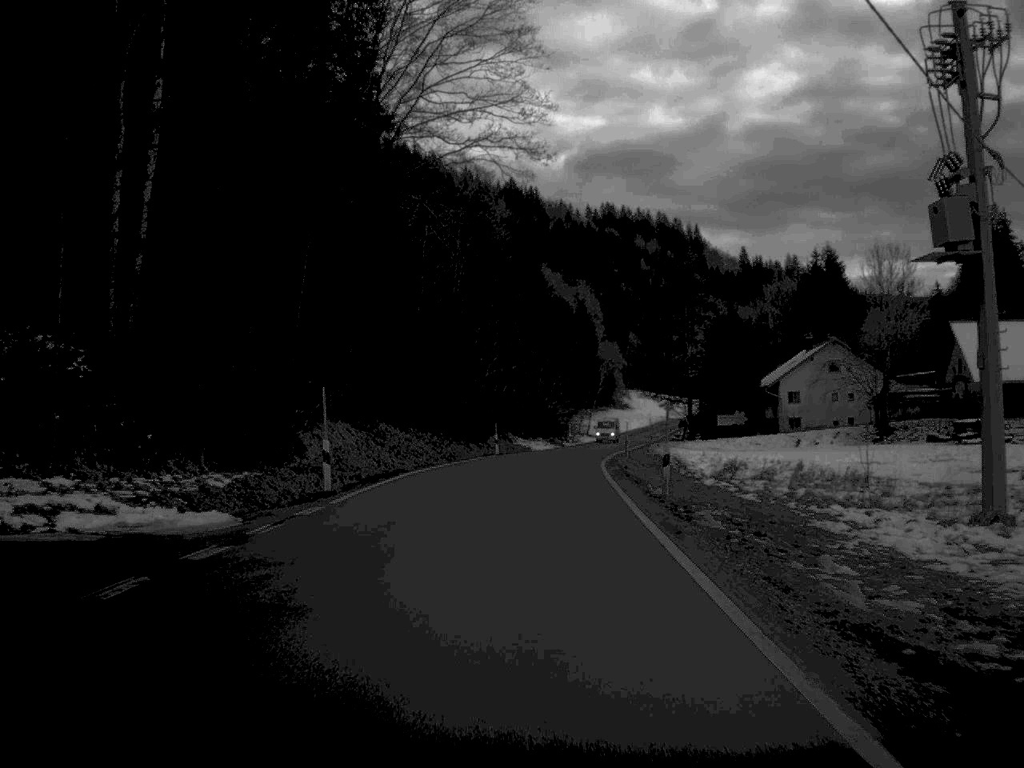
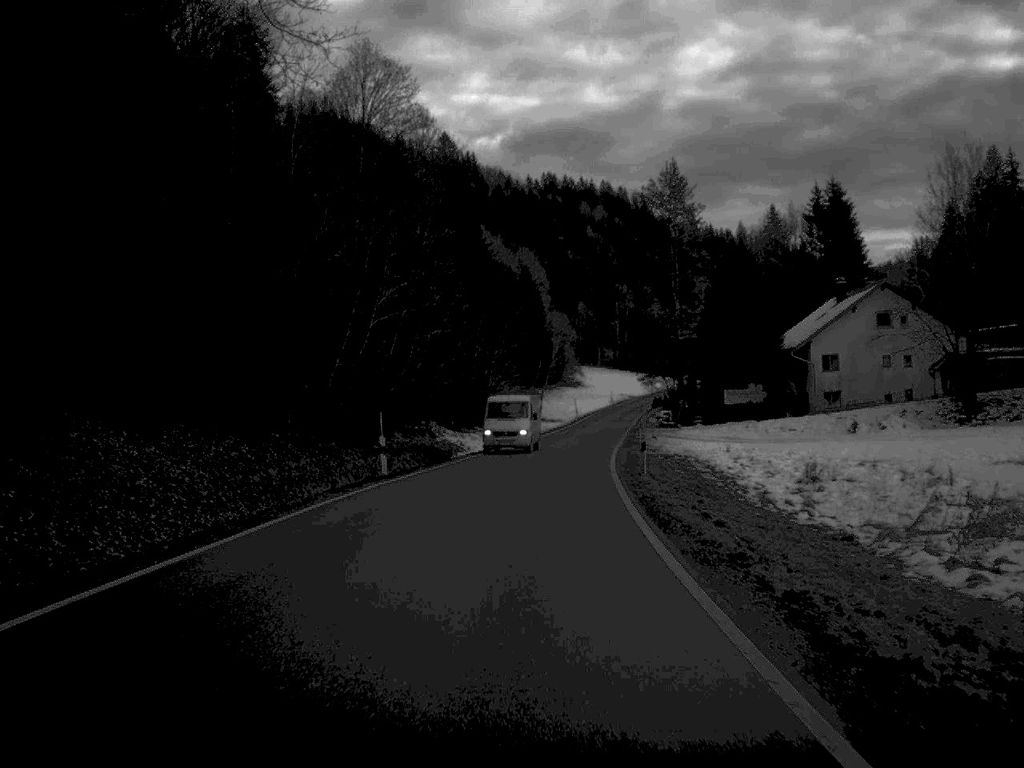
(+0.6, +32.9) m; +2°
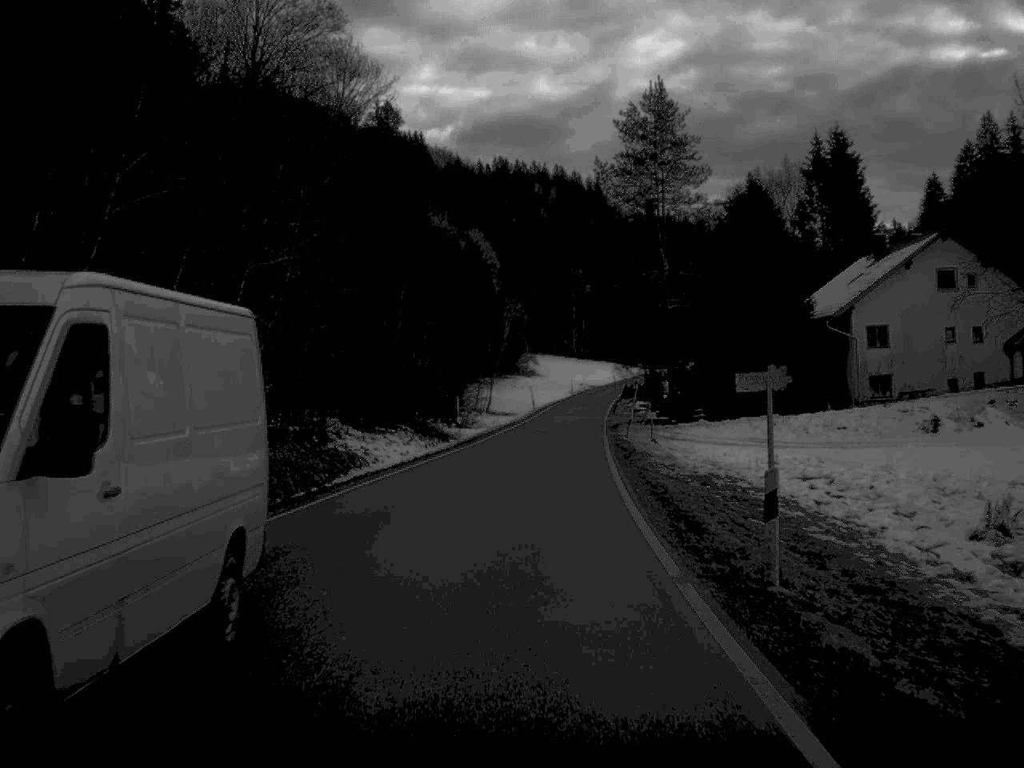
(+0.4, +21.8) m; +2°
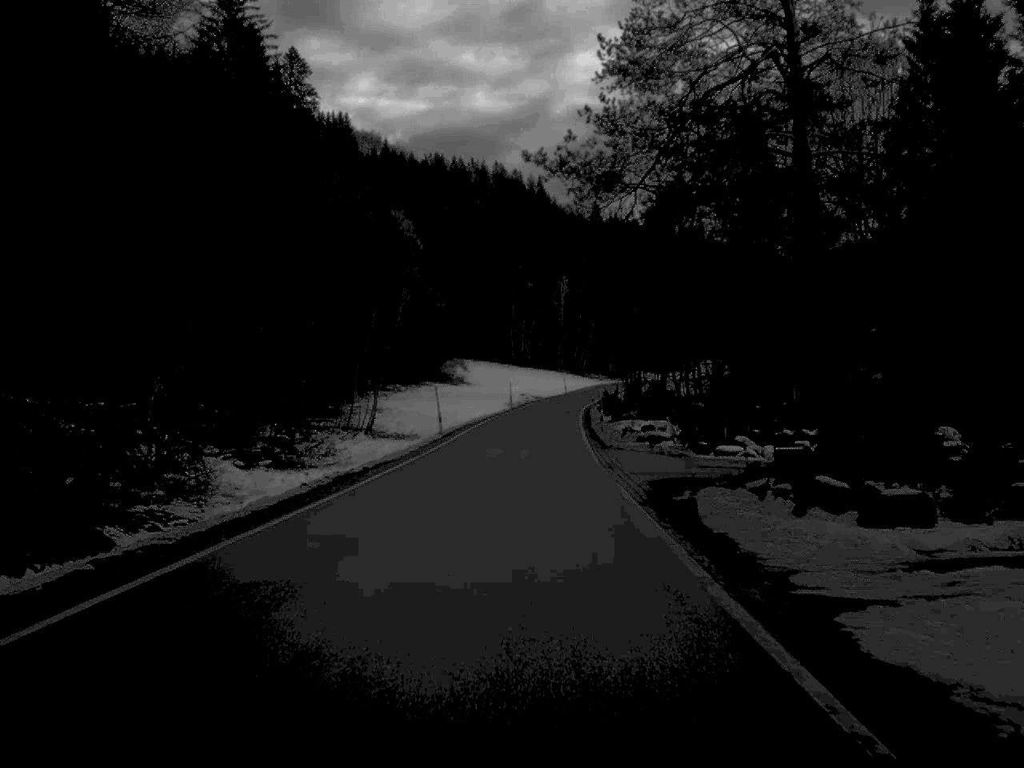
(+1.3, +48.0) m; +3°
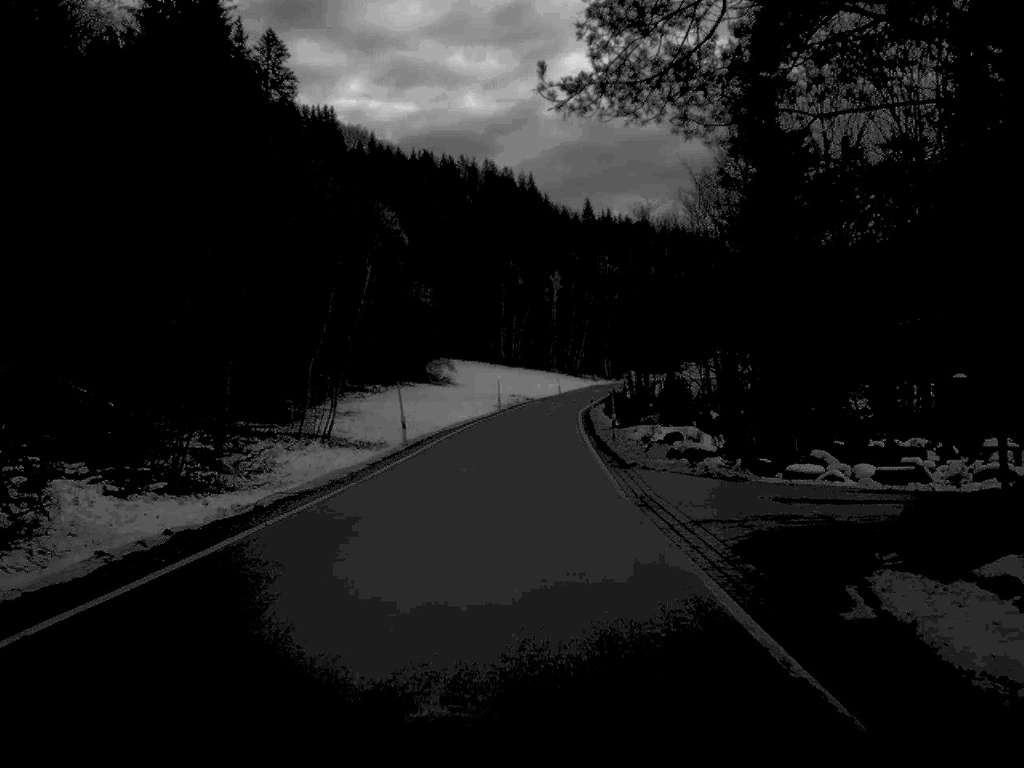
(0.0, +12.0) m; 0°
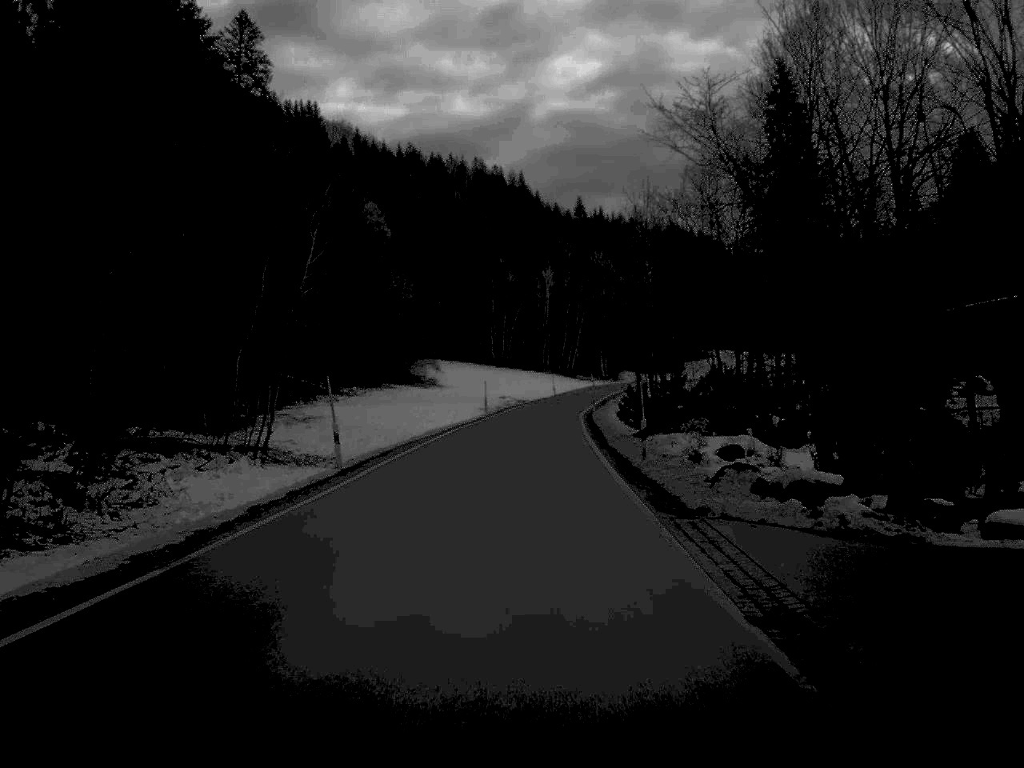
(0.0, +12.8) m; 0°
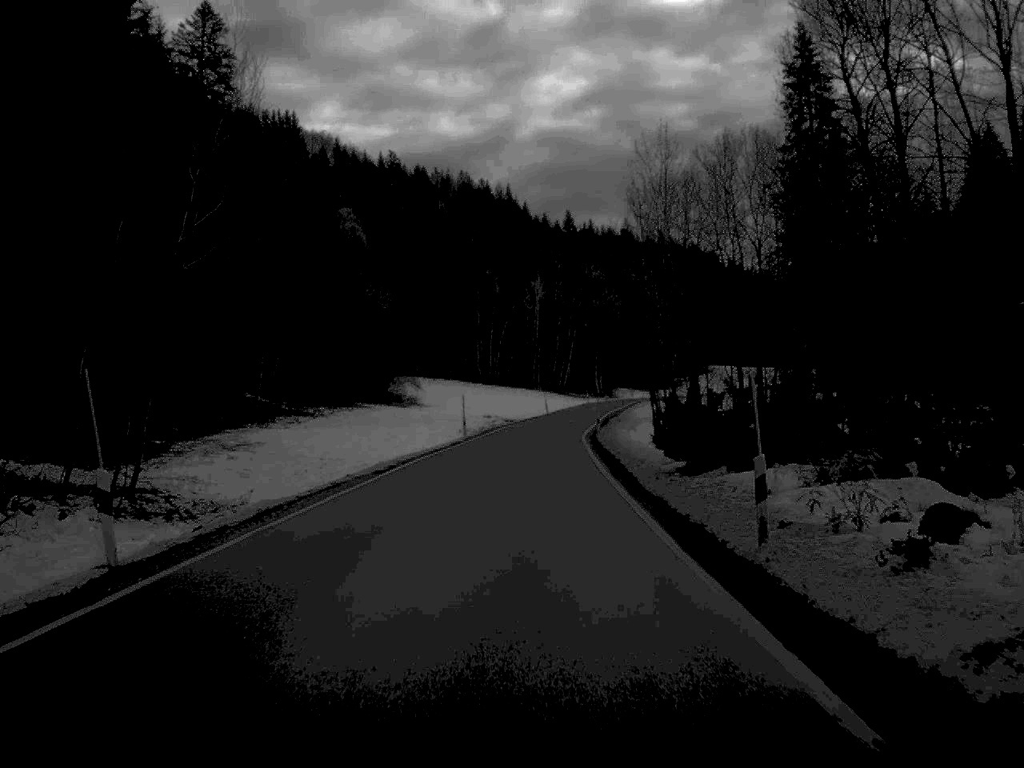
(+0.1, +14.9) m; 0°
